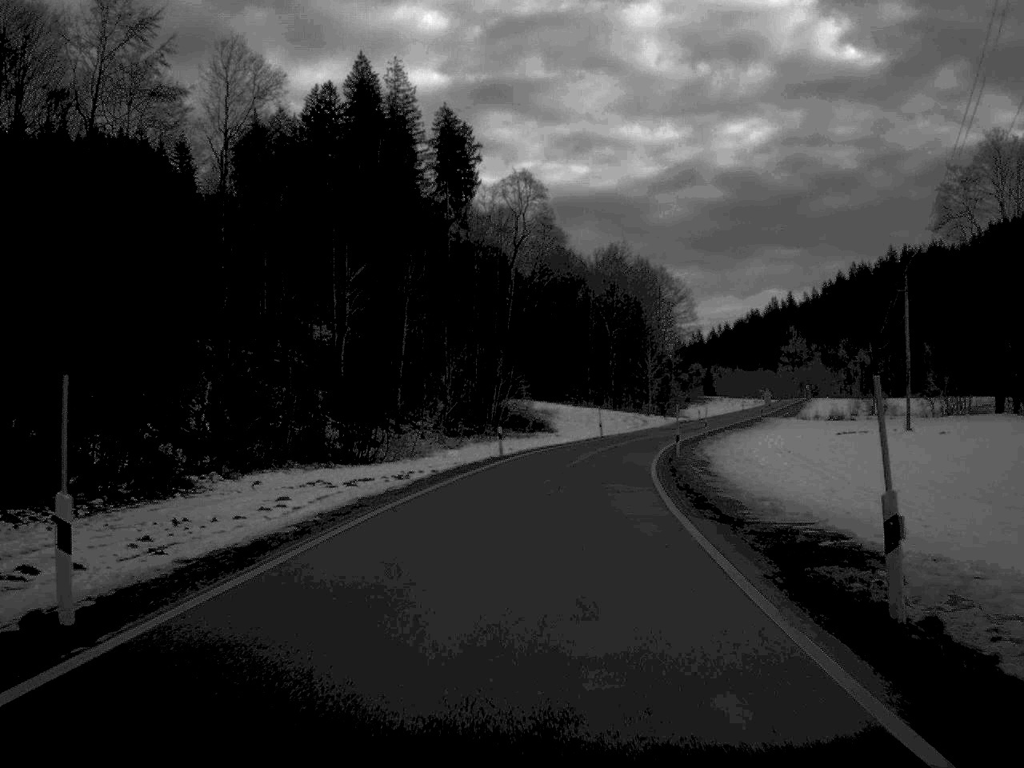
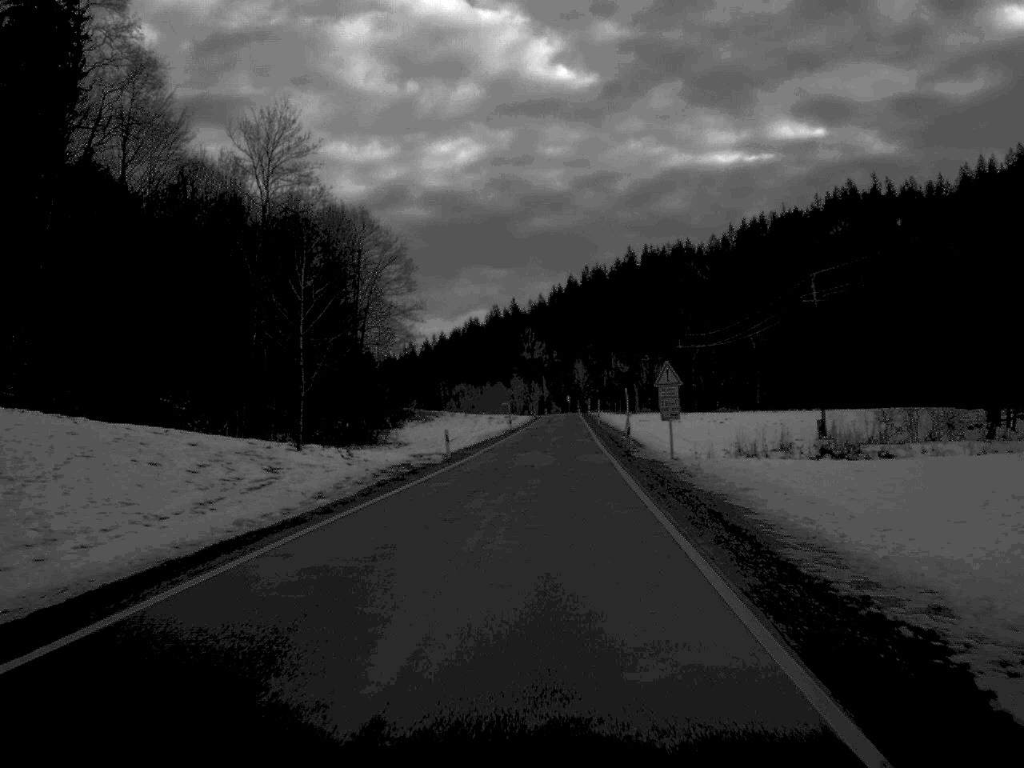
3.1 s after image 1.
(+9.8, +84.2) m; +13°
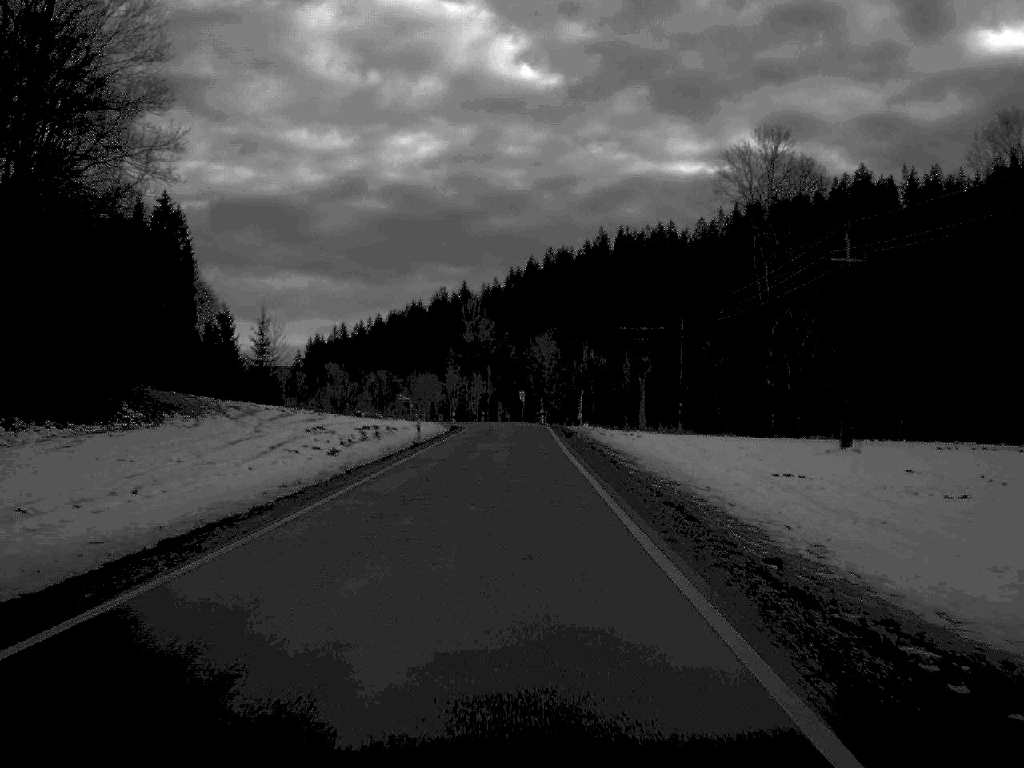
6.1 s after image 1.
(+2.7, +92.3) m; +2°
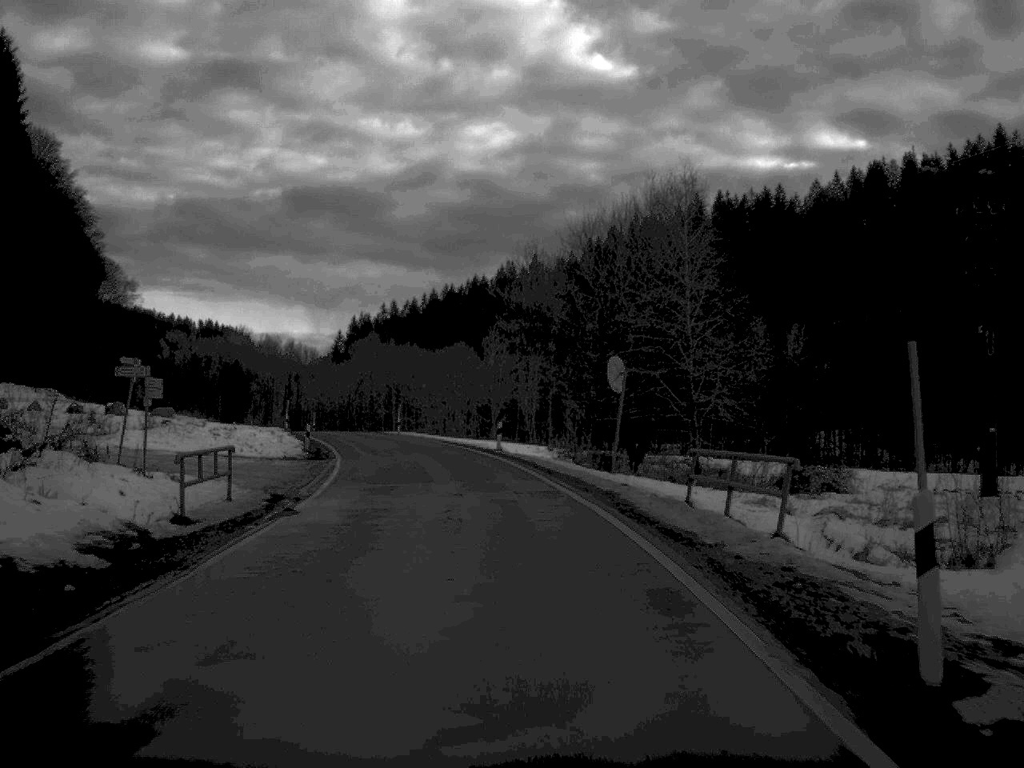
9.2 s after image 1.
(-0.8, +83.9) m; -4°
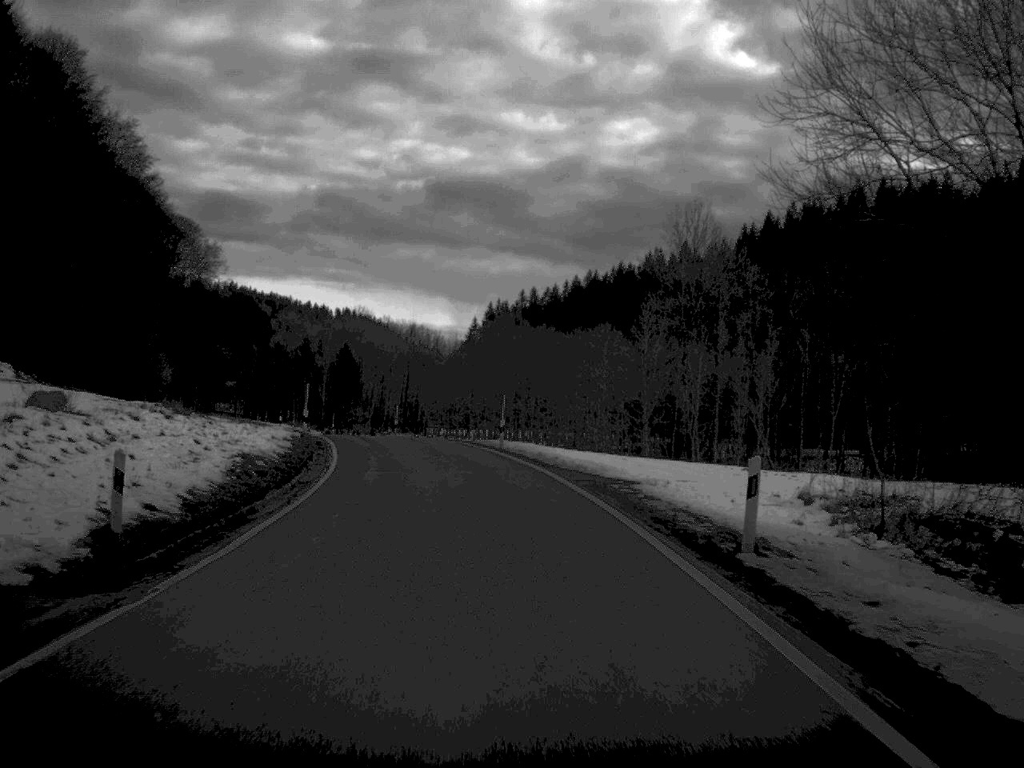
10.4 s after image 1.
(-1.8, +32.0) m; -6°
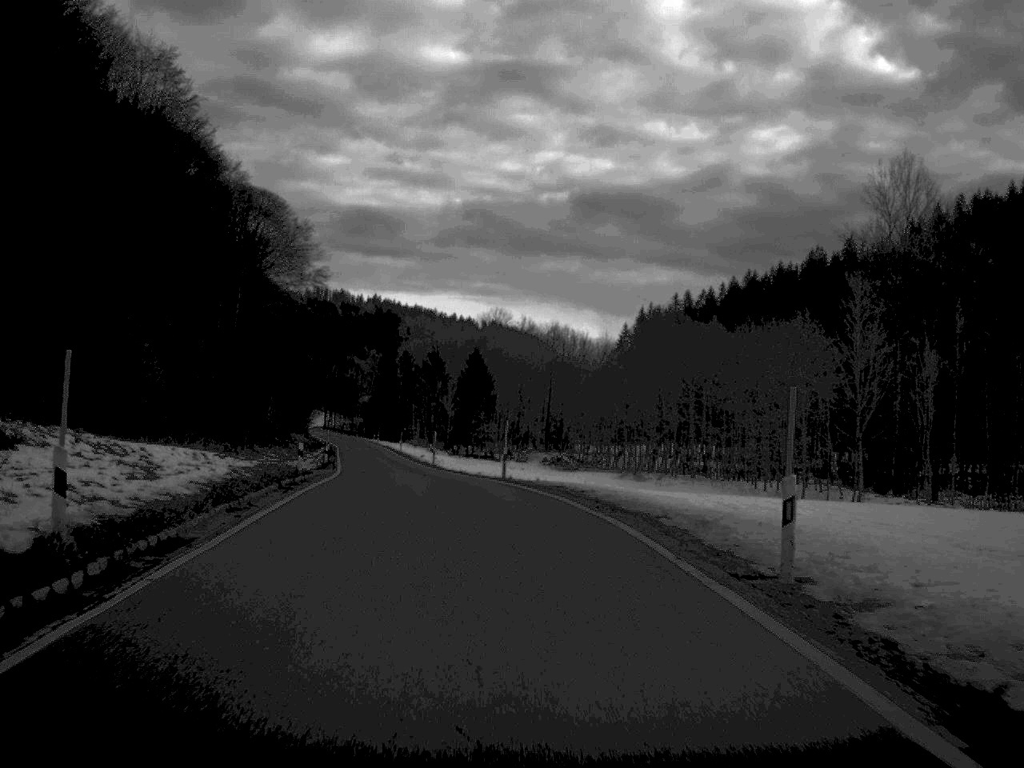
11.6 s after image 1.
(-1.8, +31.7) m; -7°
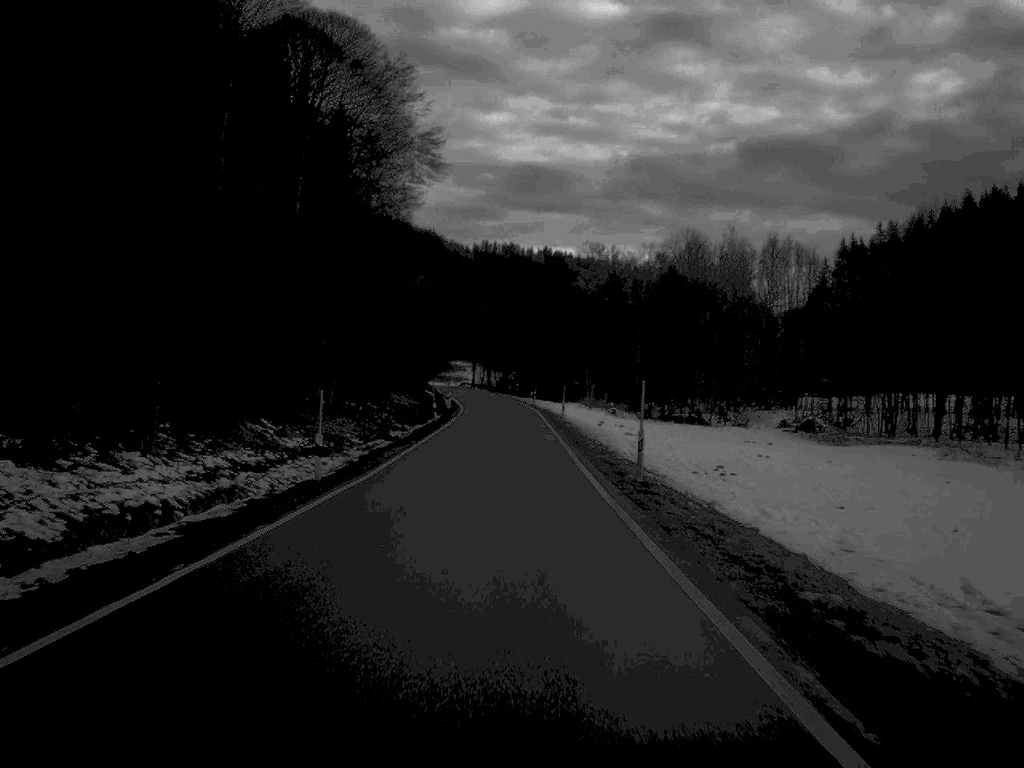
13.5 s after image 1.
(-4.2, +51.0) m; -8°
